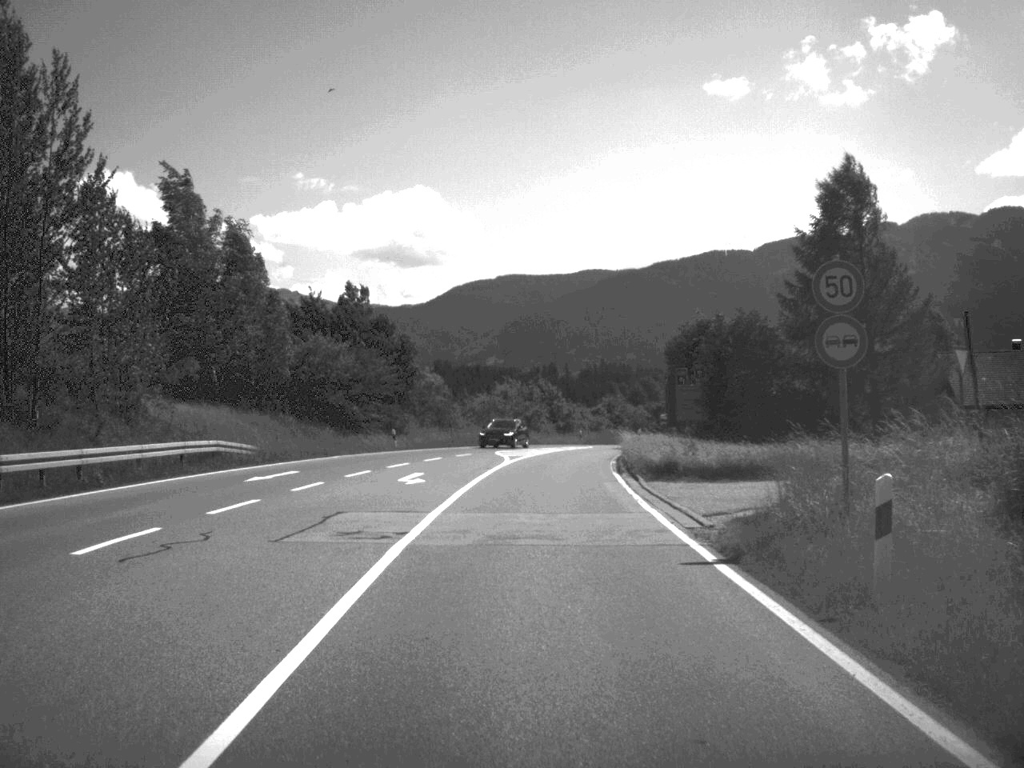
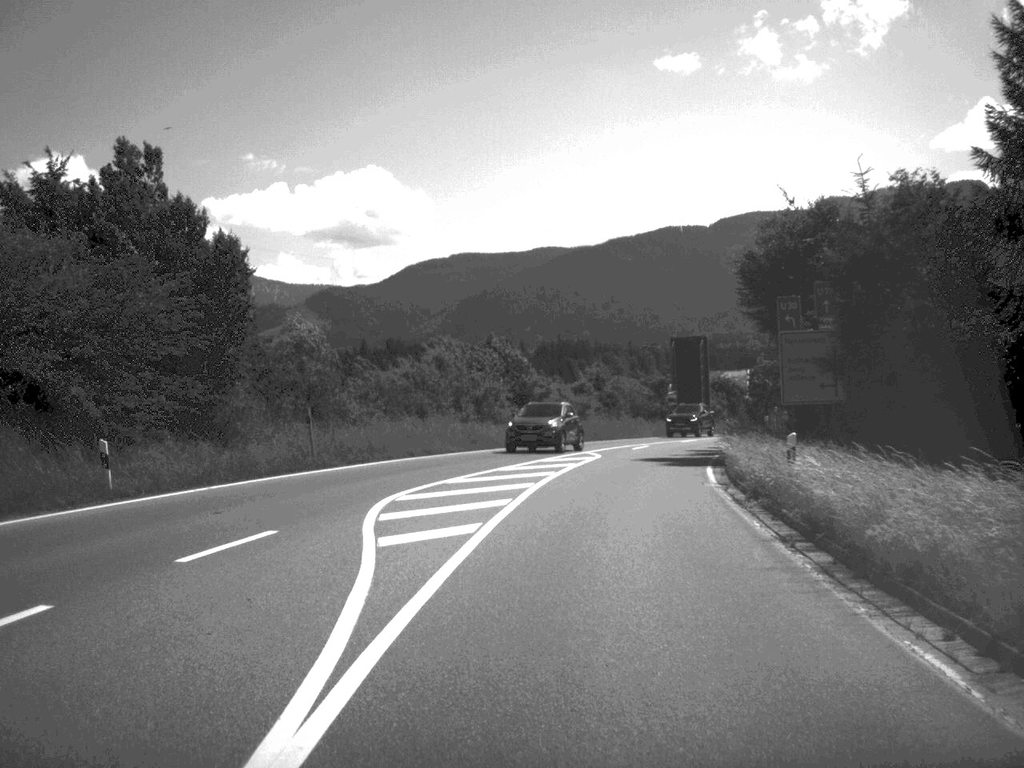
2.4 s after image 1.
(+0.2, +35.3) m; +2°
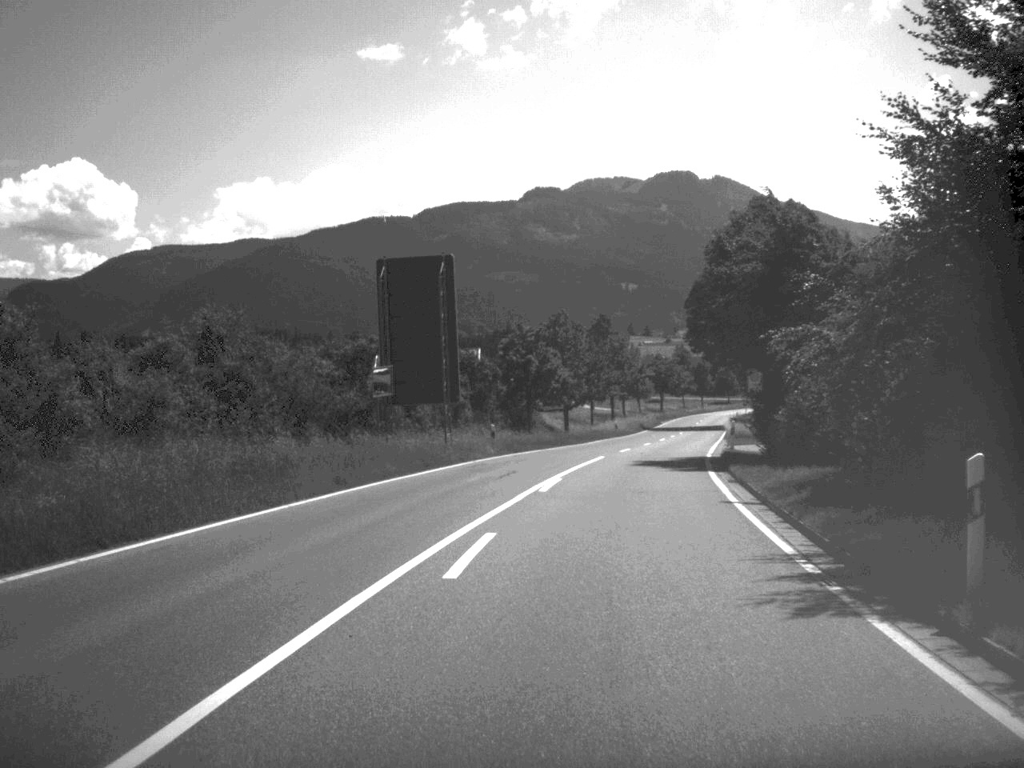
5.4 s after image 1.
(+4.6, +44.9) m; +13°
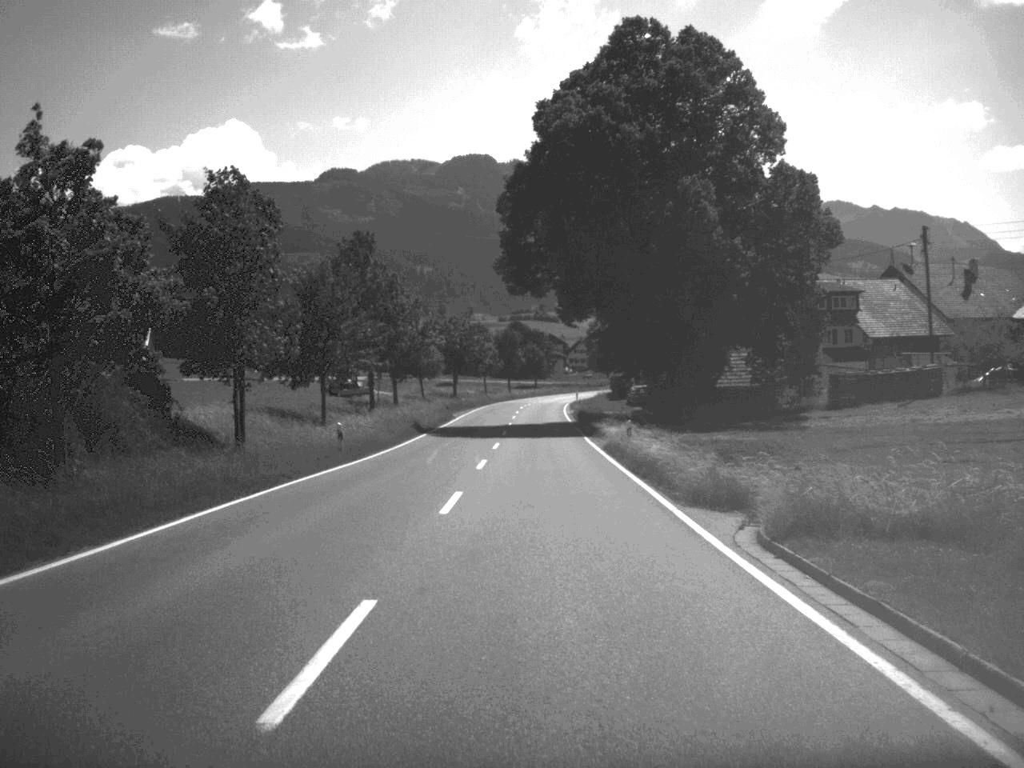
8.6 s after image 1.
(+5.2, +52.0) m; +9°
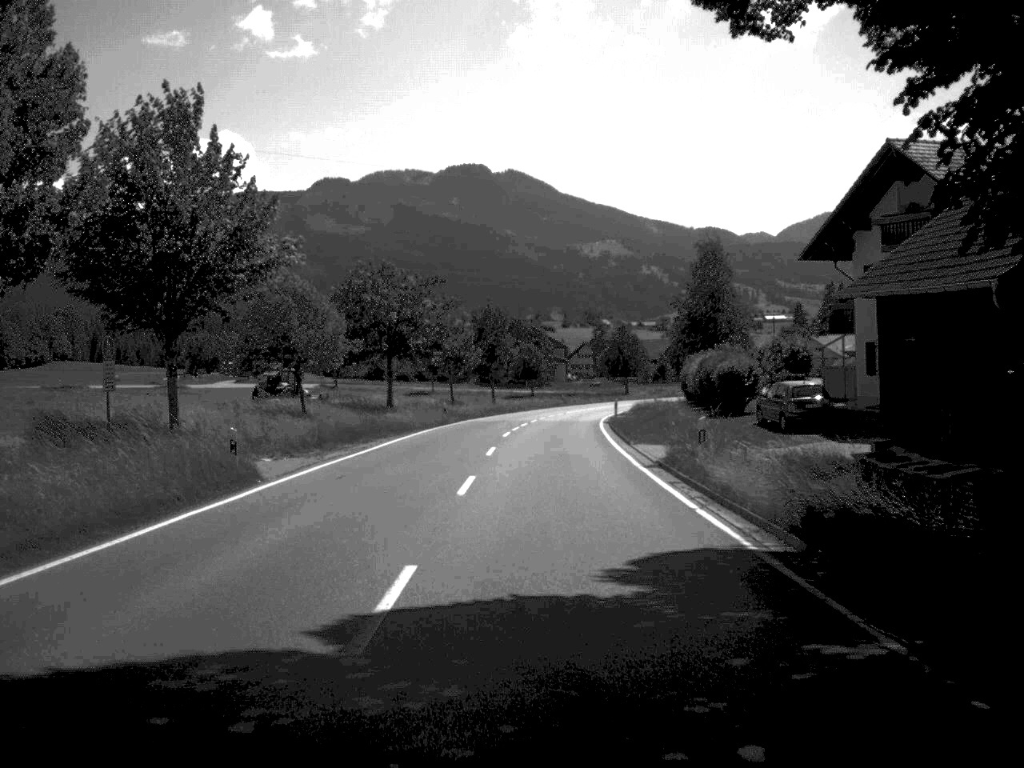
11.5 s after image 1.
(0.0, +57.2) m; 0°
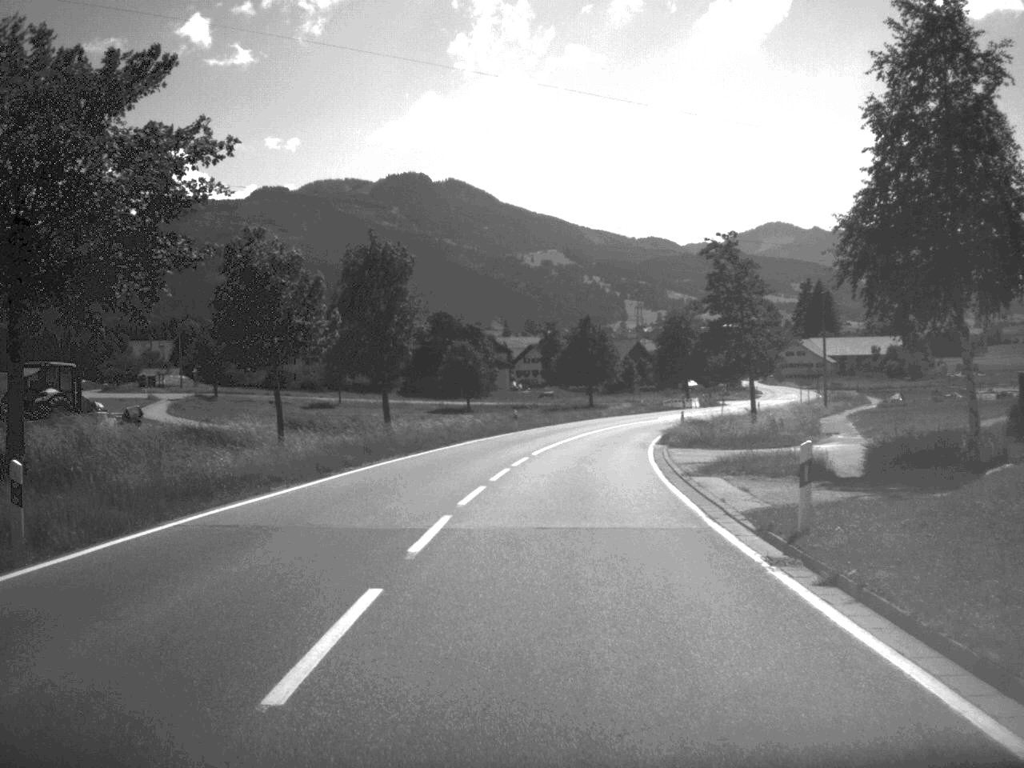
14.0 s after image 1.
(+0.7, +48.1) m; +3°
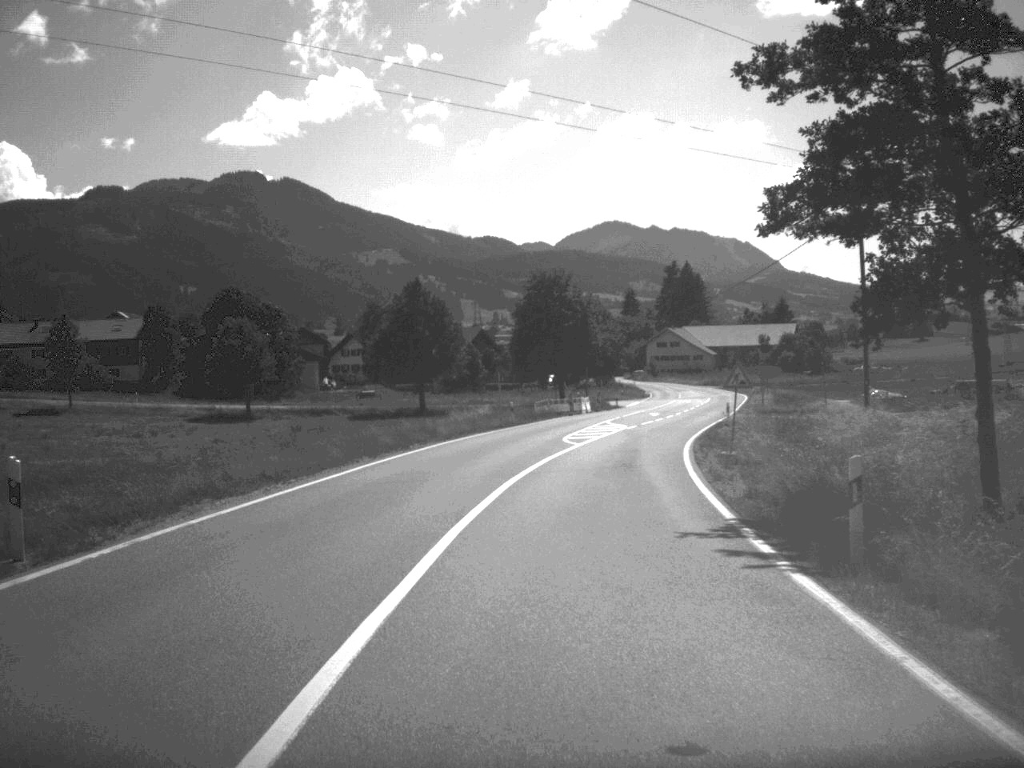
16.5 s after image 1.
(+2.7, +48.3) m; +7°
